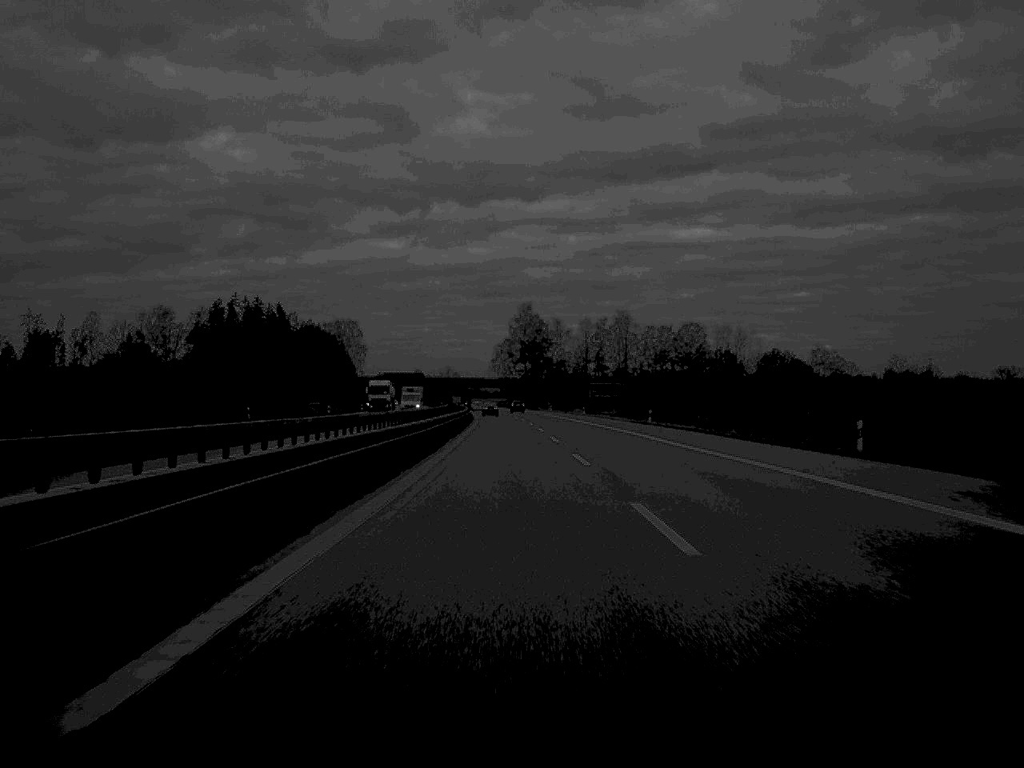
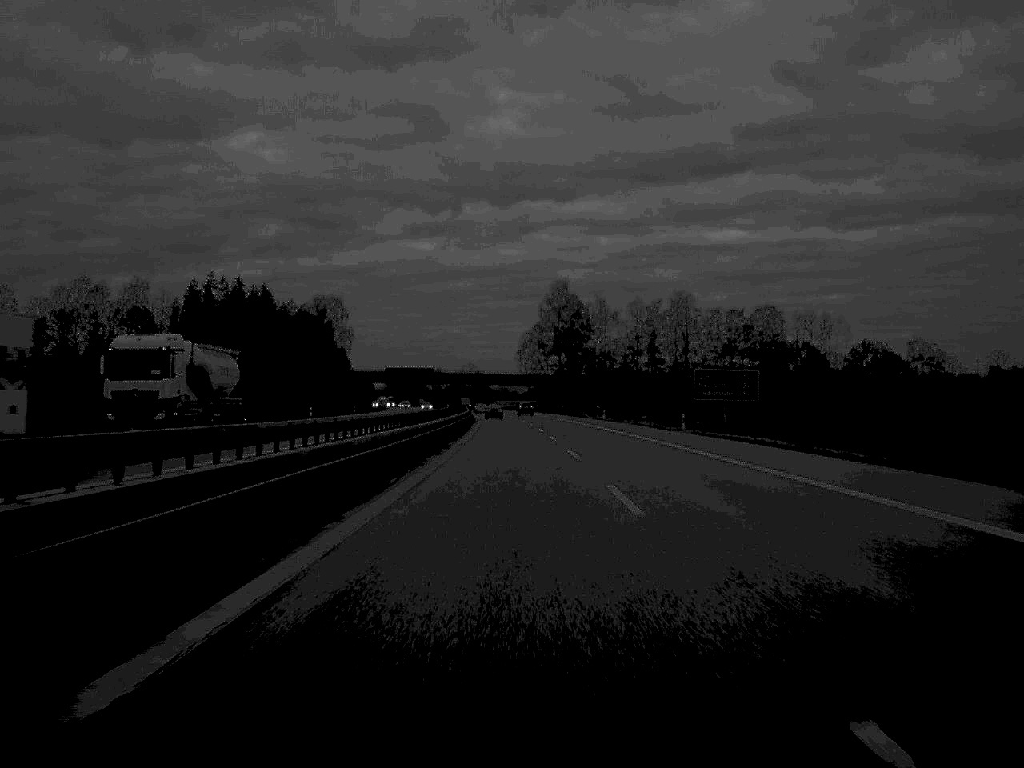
(-0.8, +66.5) m; -1°
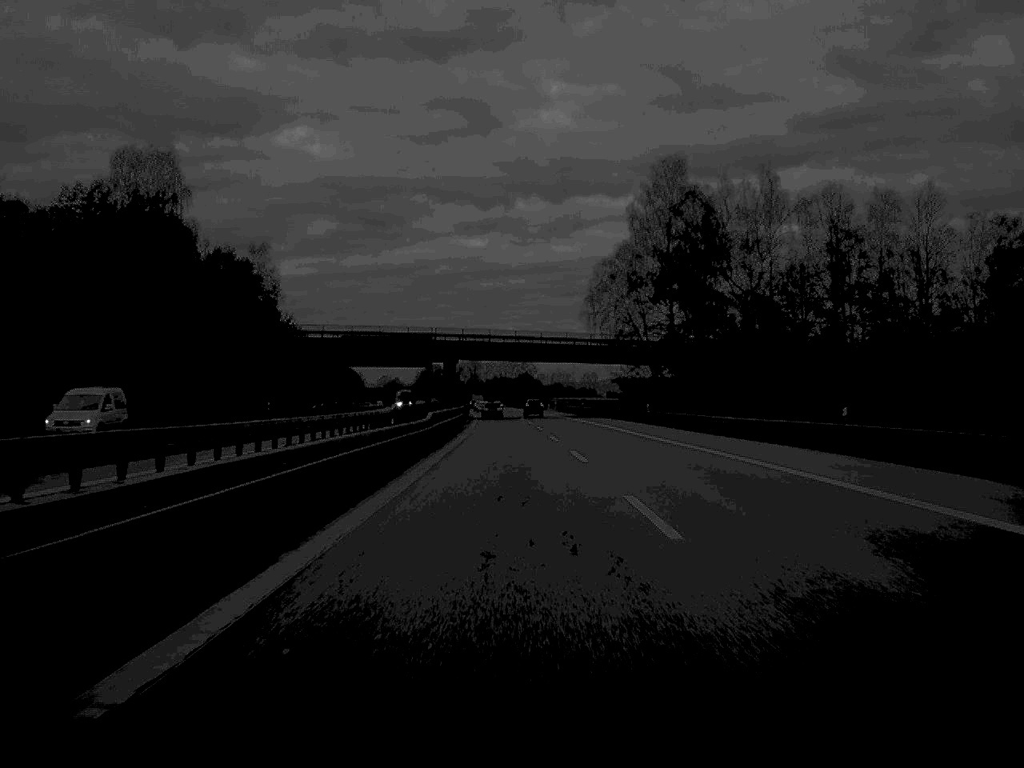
(-2.8, +129.6) m; -2°
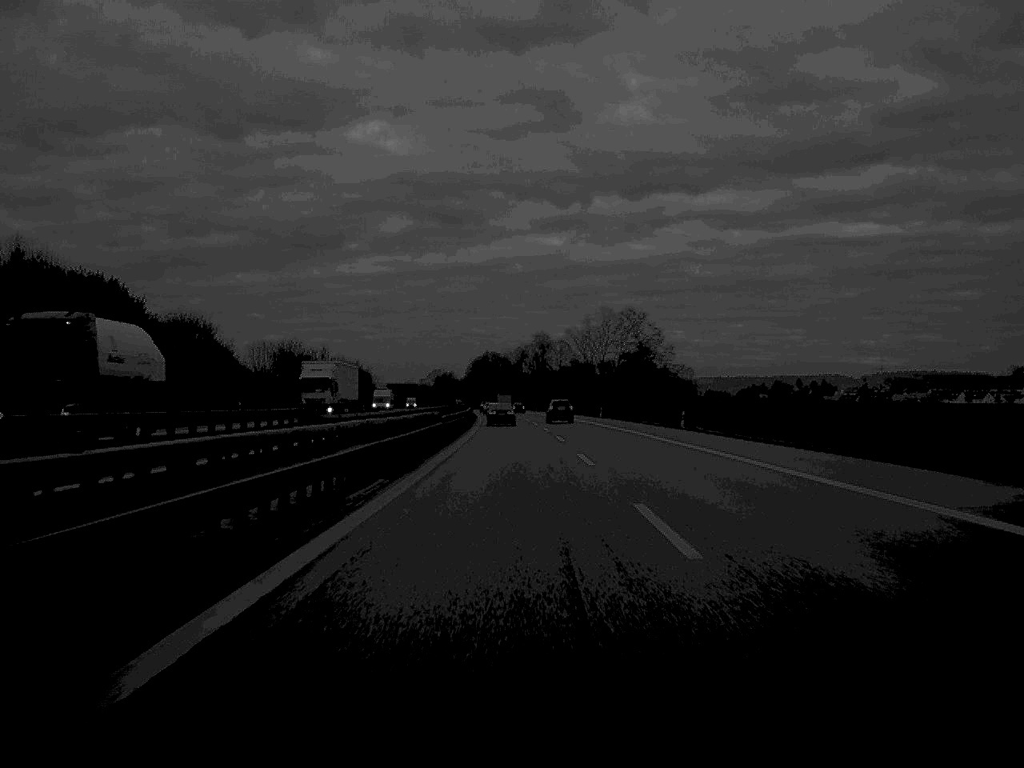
(-4.7, +162.8) m; -3°
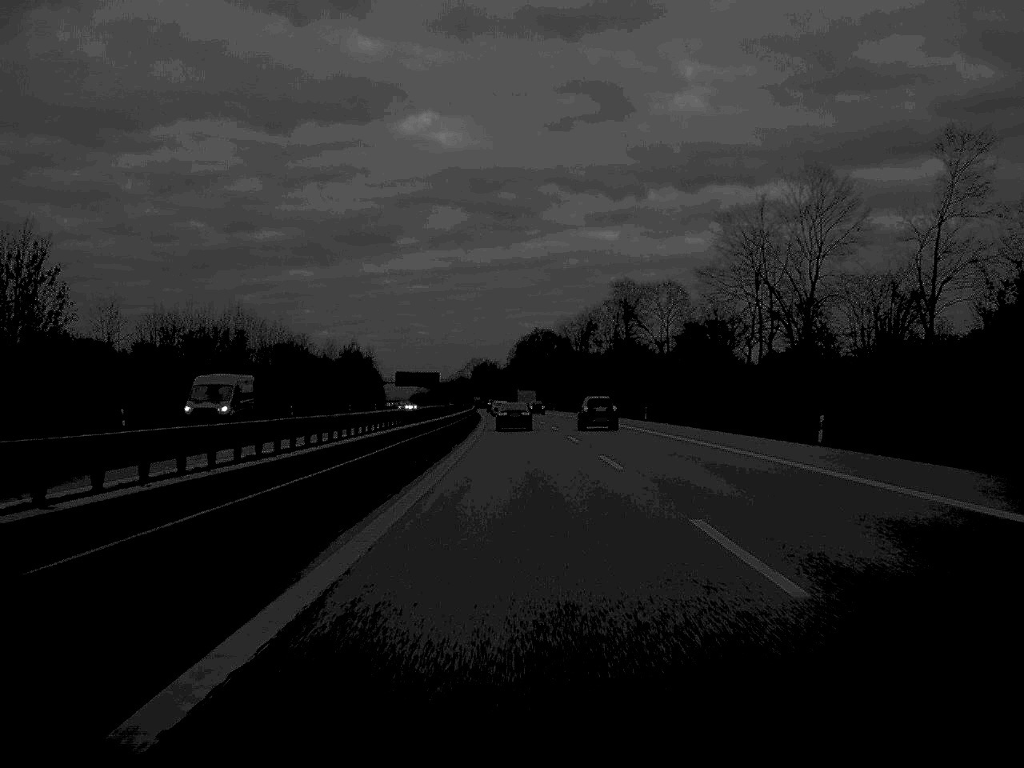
(-2.9, +127.9) m; -2°
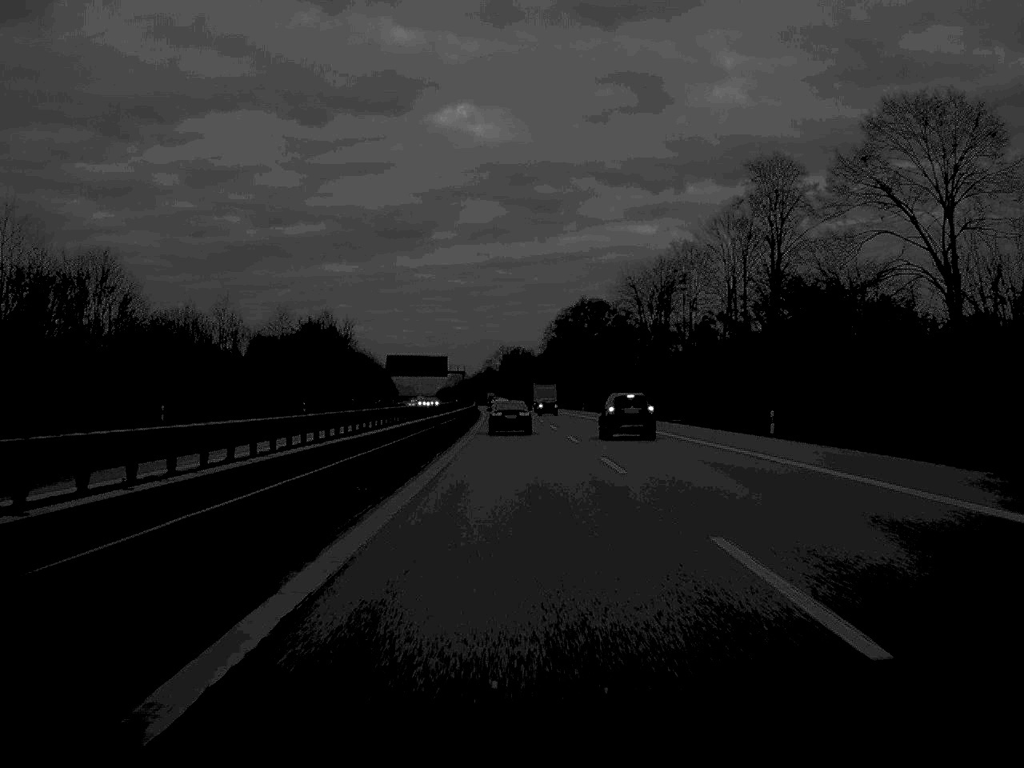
(-1.3, +92.0) m; -2°
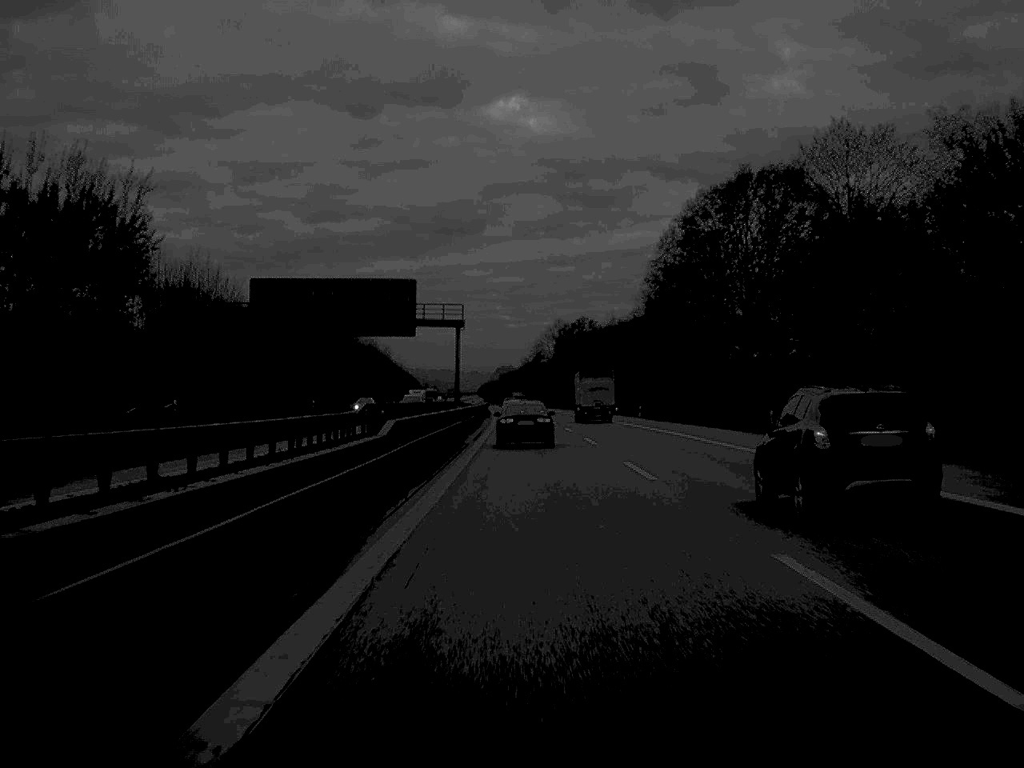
(-3.3, +144.3) m; -2°
